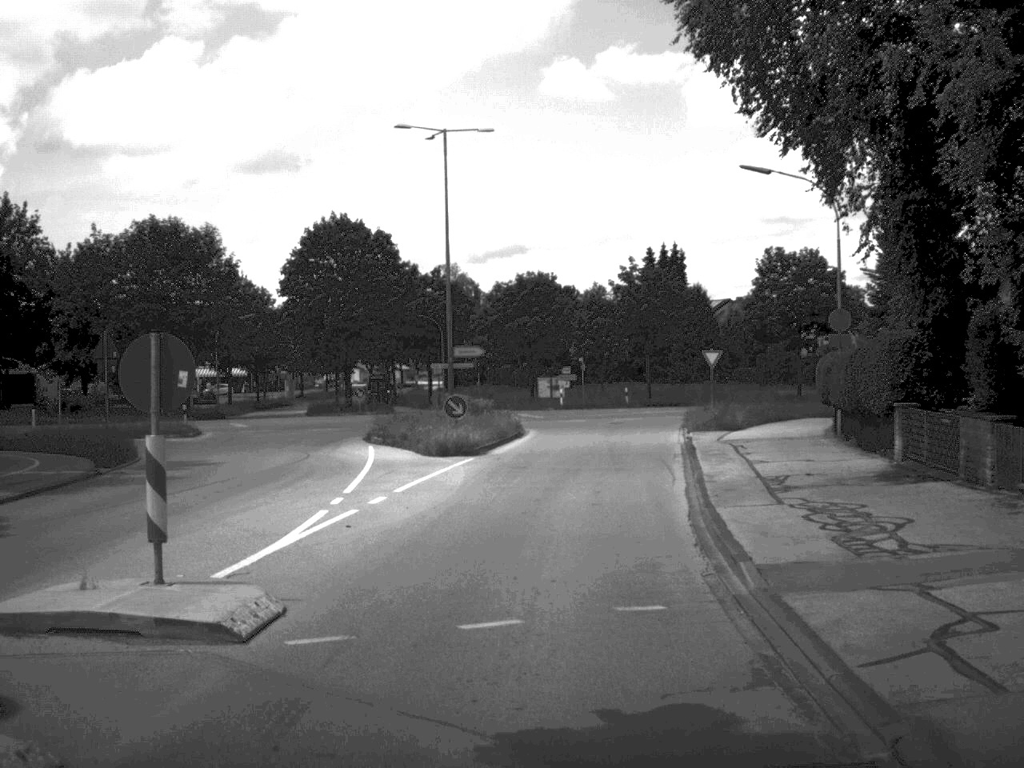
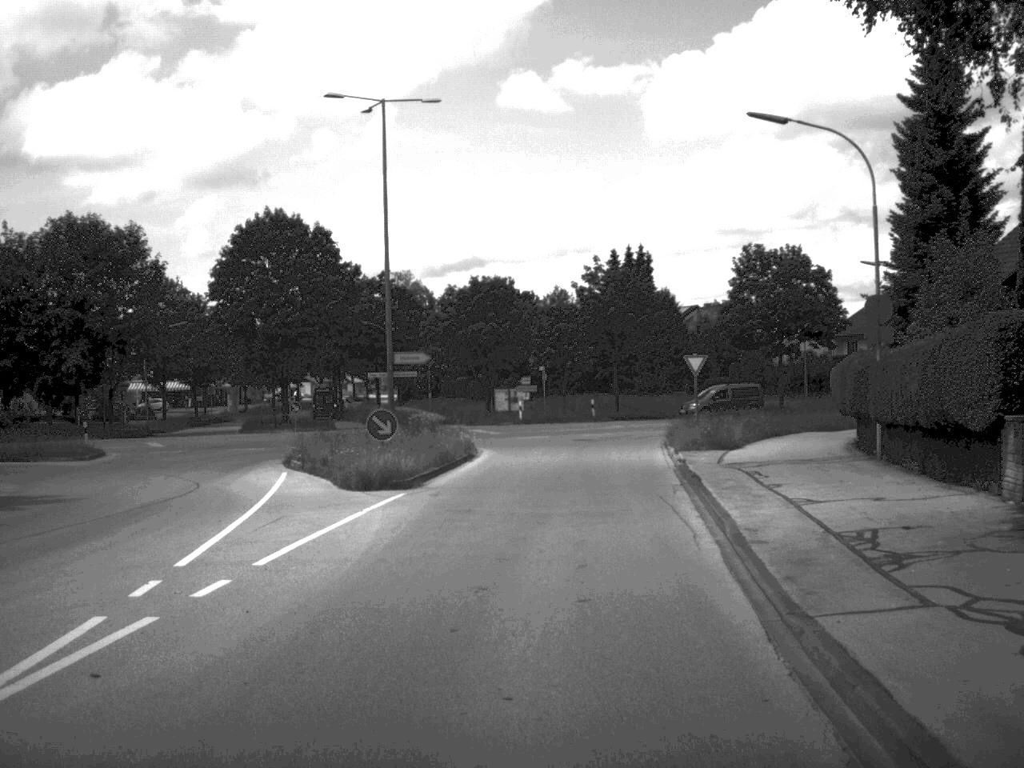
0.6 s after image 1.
(+0.1, +7.5) m; +2°
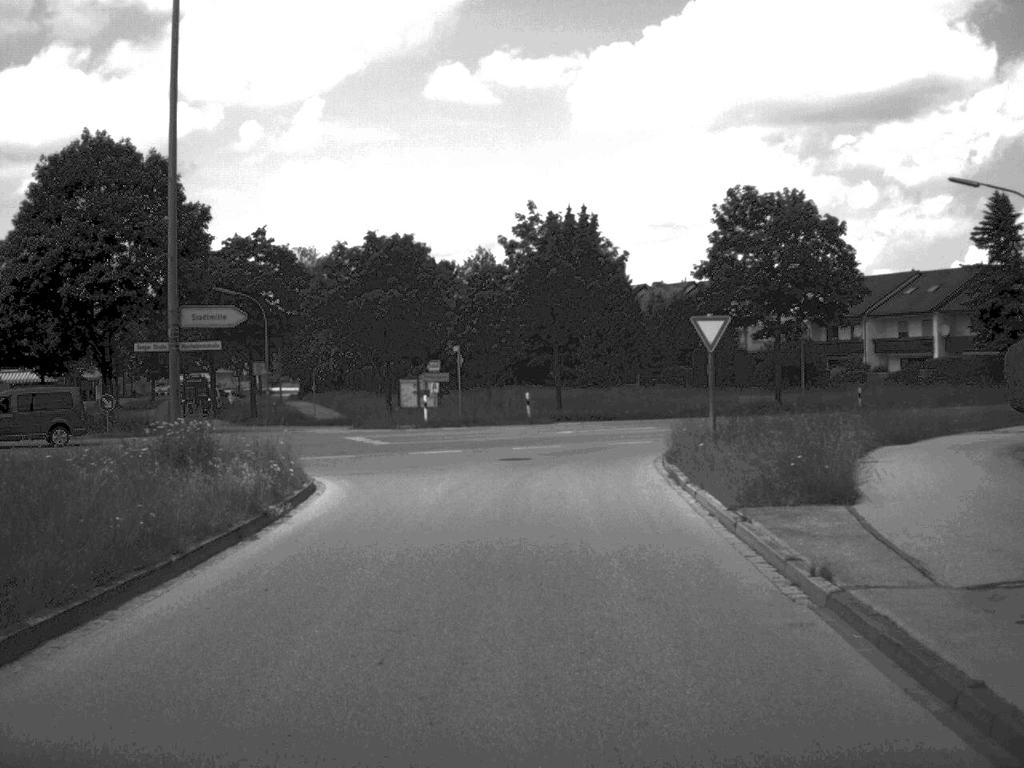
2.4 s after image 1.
(+0.6, +19.2) m; +3°
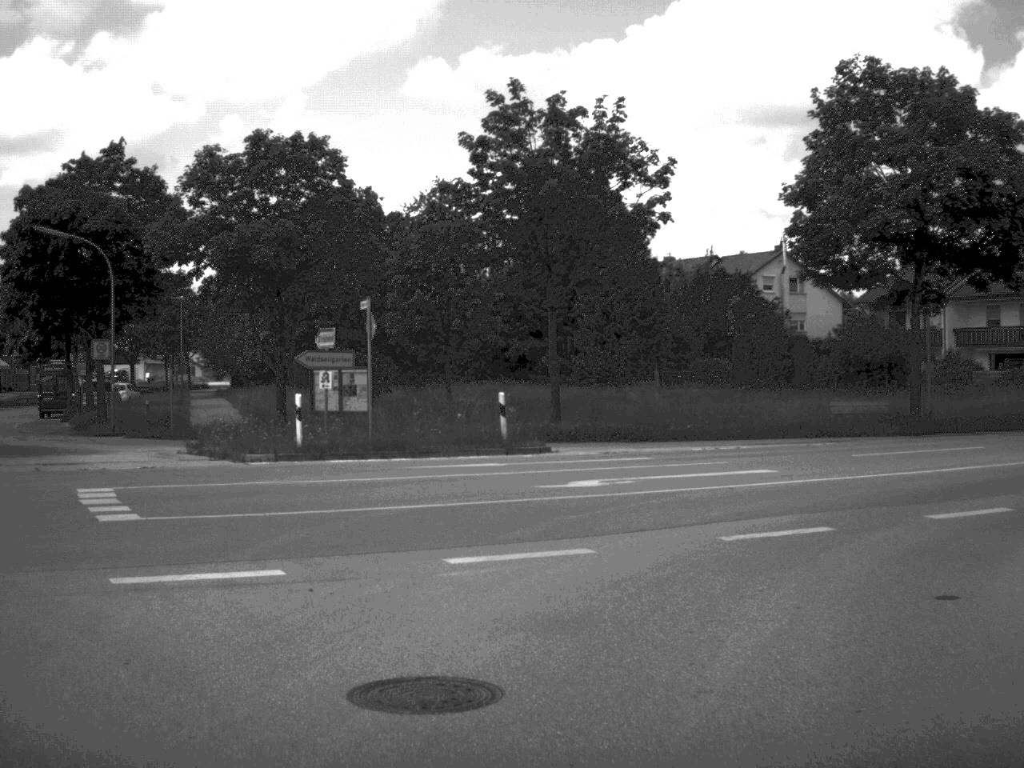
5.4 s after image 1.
(+0.1, +22.9) m; +1°
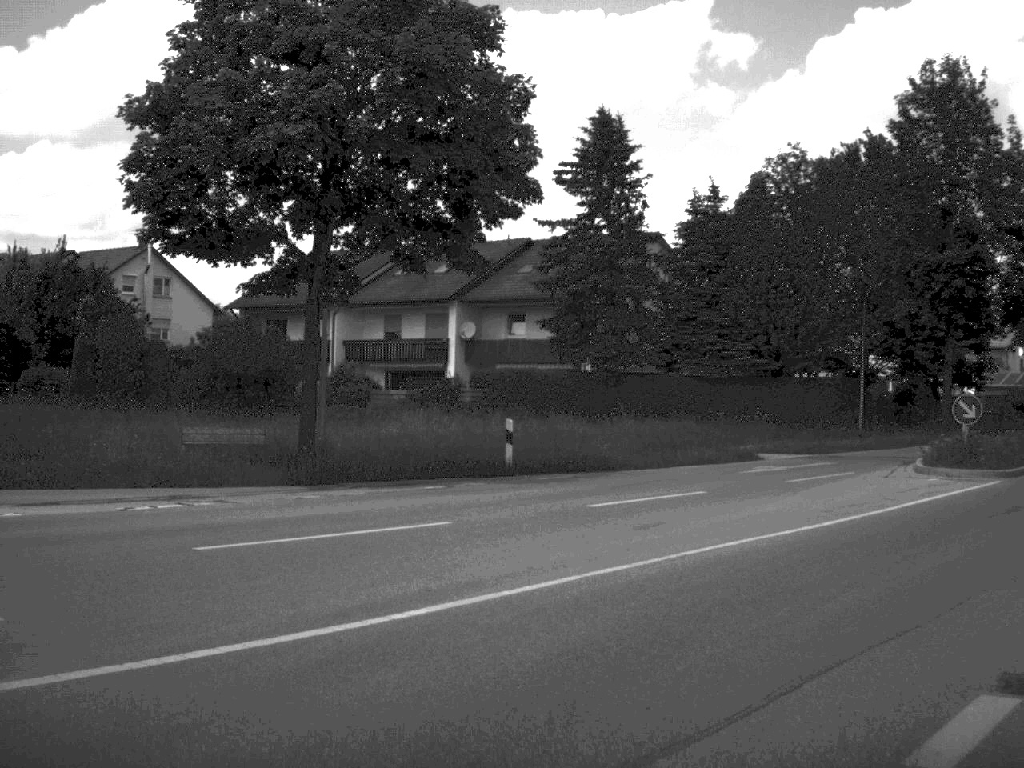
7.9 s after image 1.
(+2.5, +11.7) m; +28°
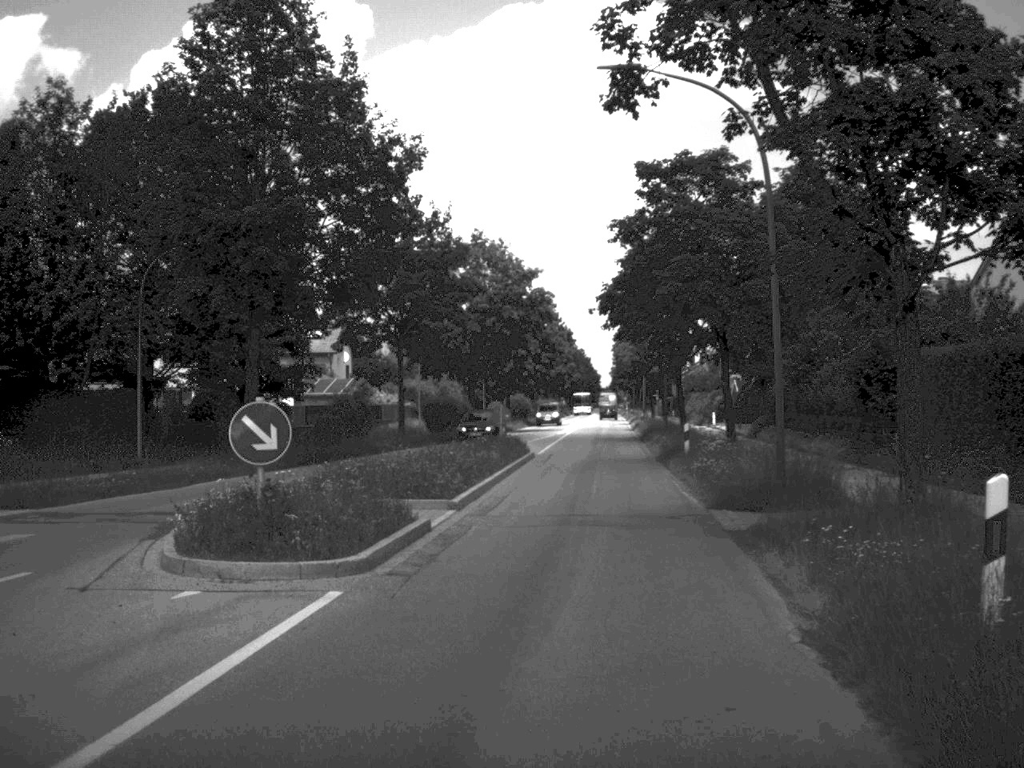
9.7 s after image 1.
(+3.8, +12.4) m; +30°
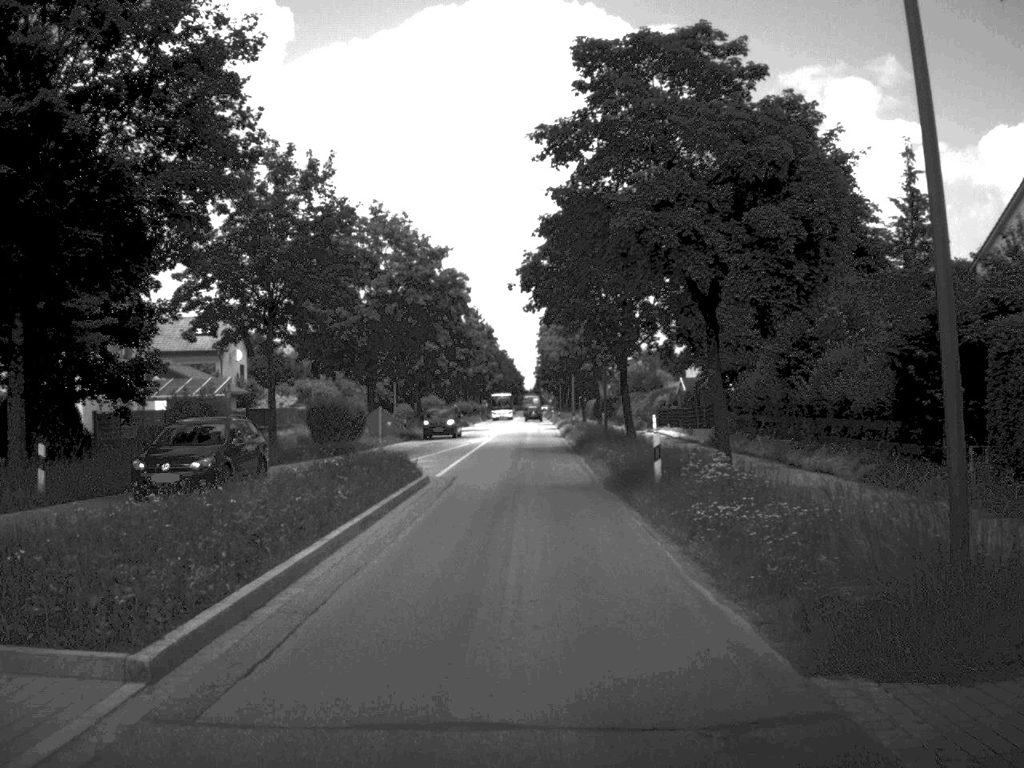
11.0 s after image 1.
(+0.6, +11.8) m; +3°
